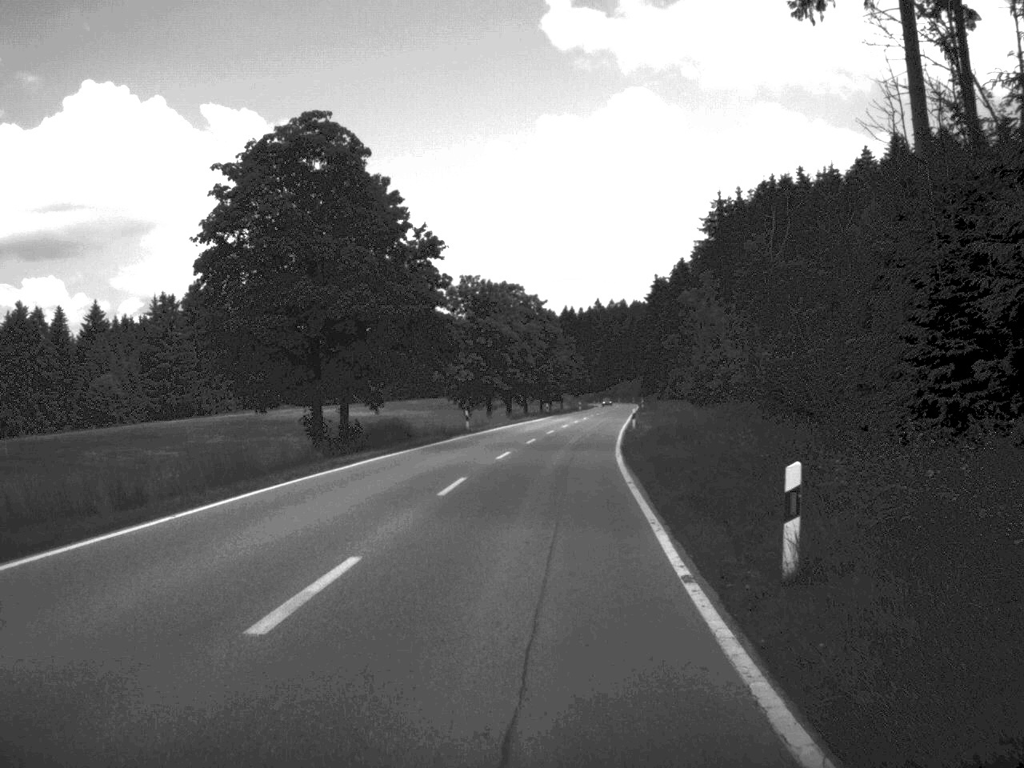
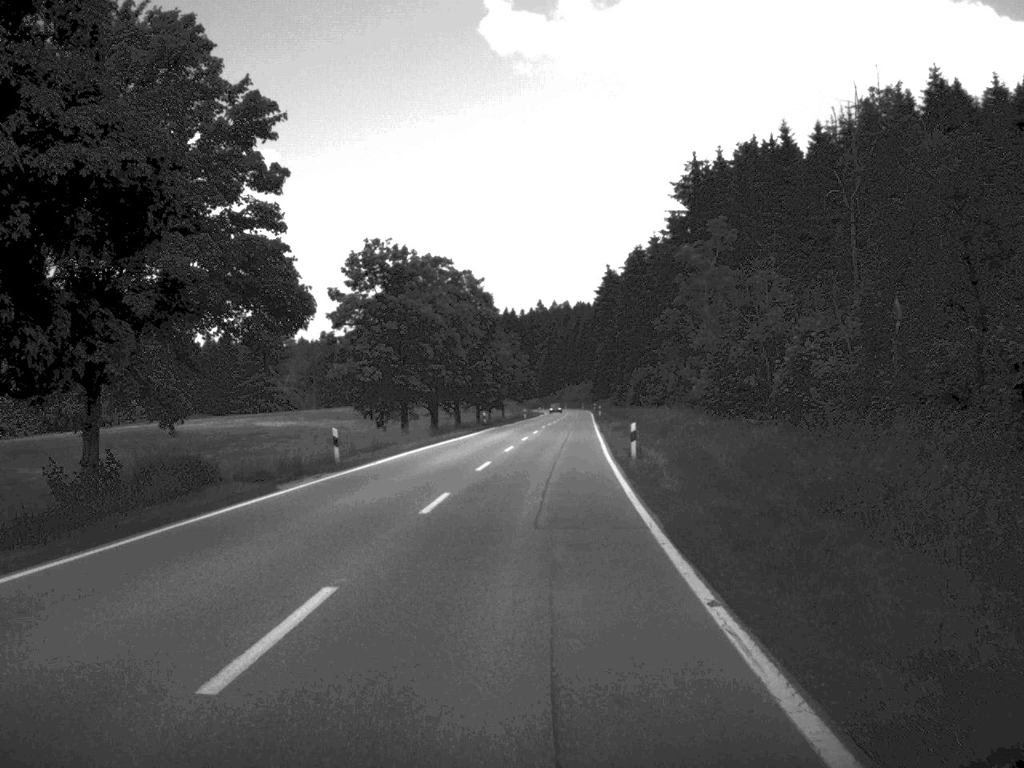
(+0.6, +25.4) m; +3°
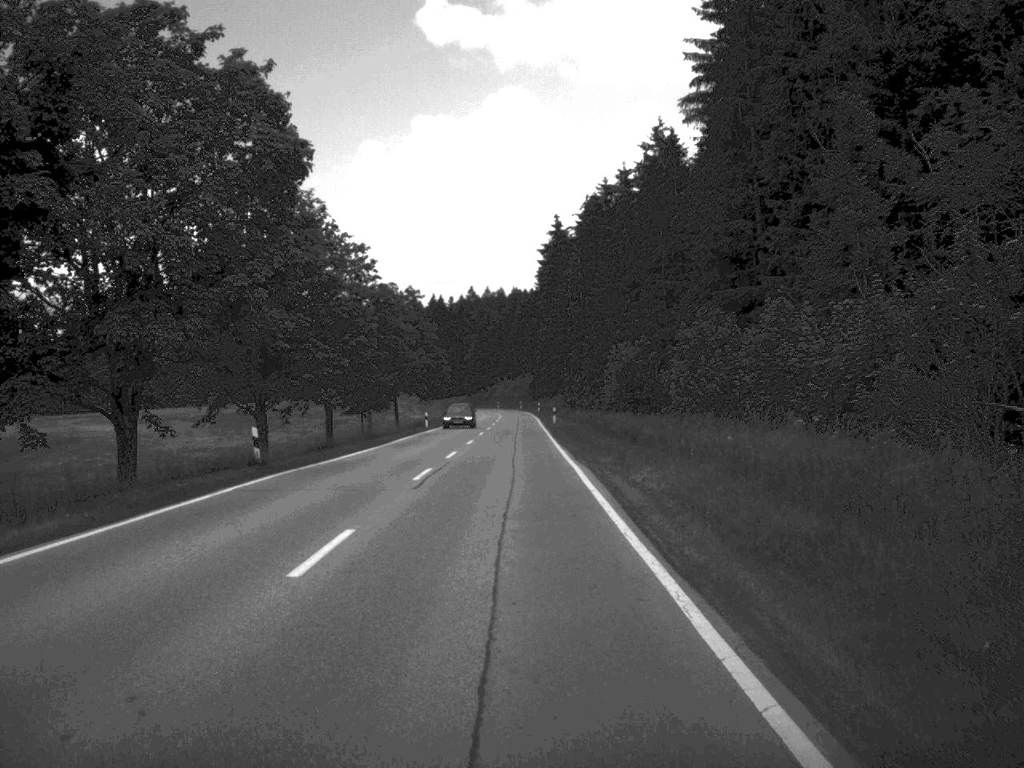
(+1.7, +53.7) m; +3°
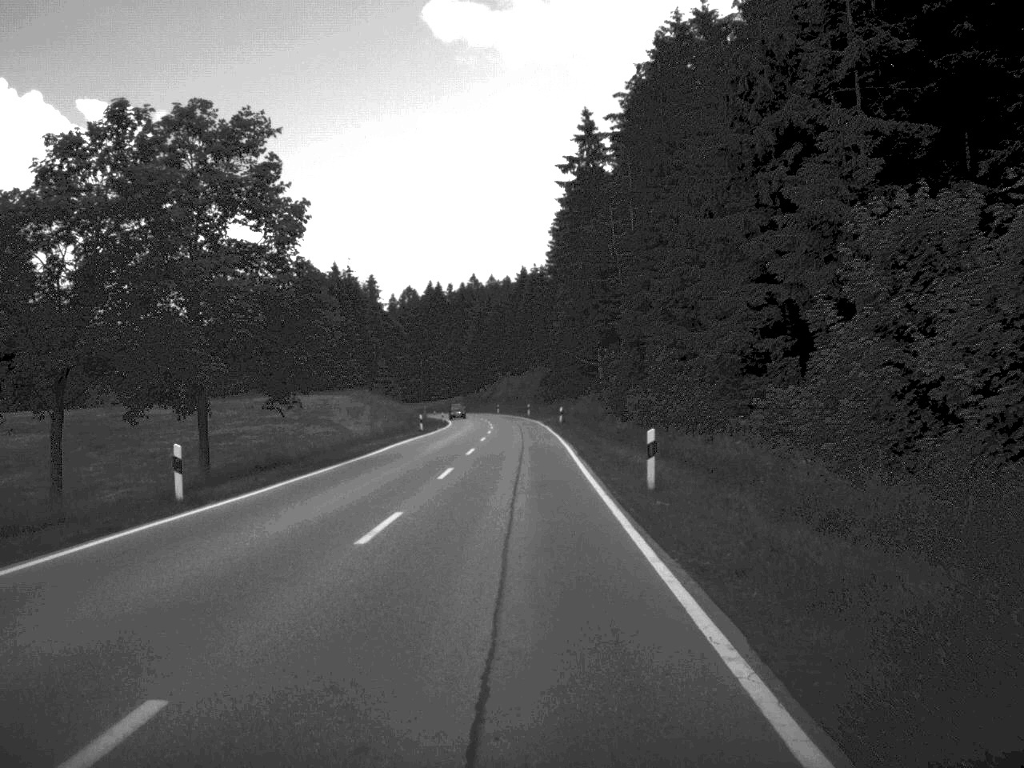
(-0.3, +55.8) m; -1°
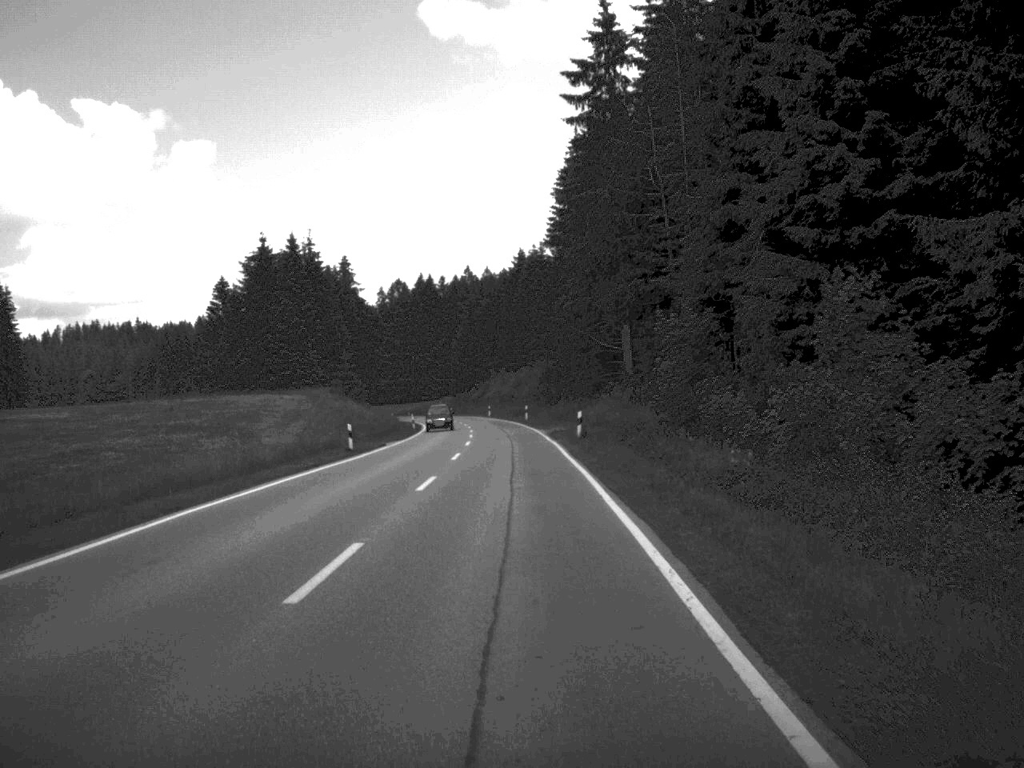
(0.0, +27.5) m; 0°
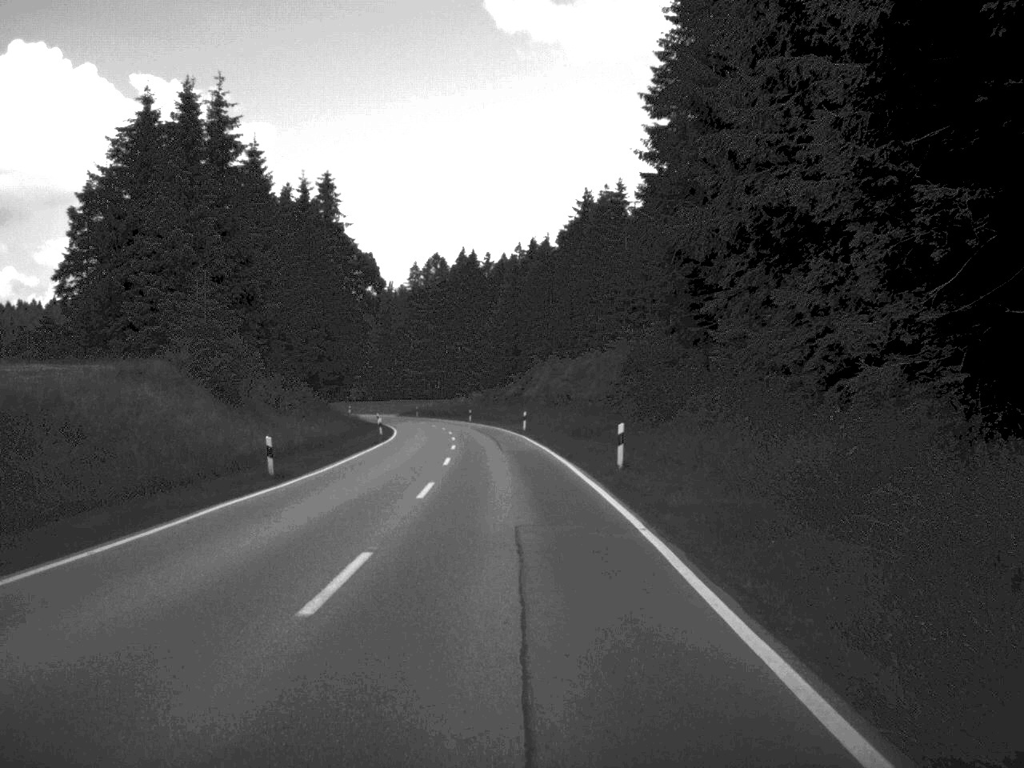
(-1.0, +58.6) m; -2°
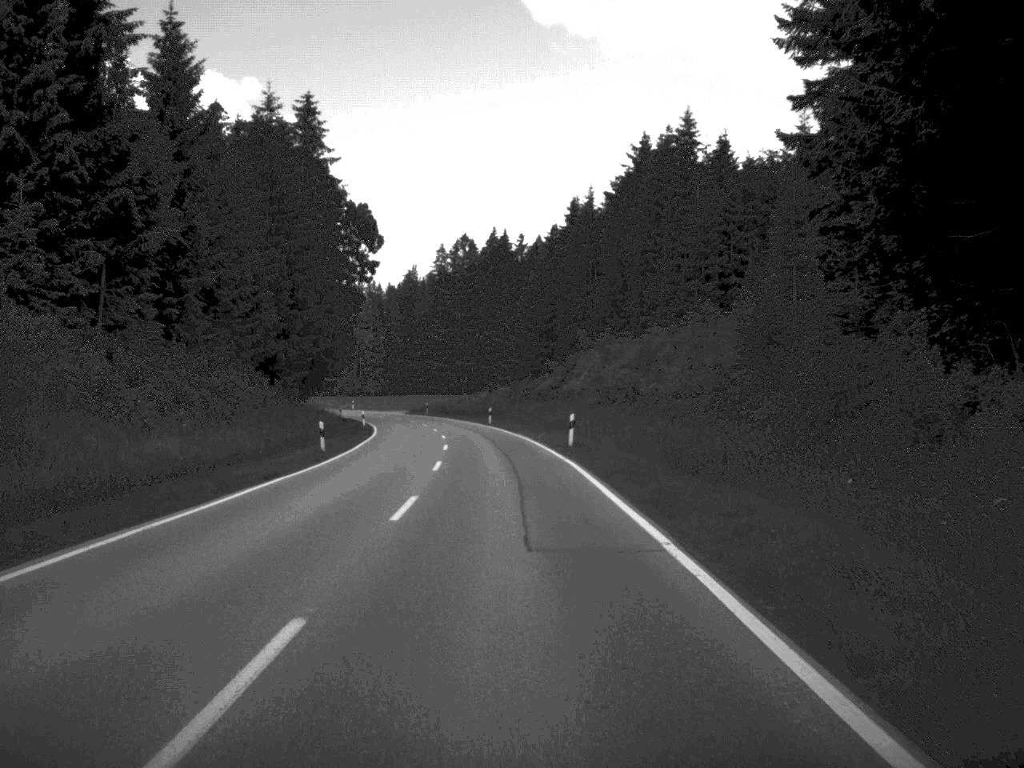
(-0.4, +28.5) m; -2°
